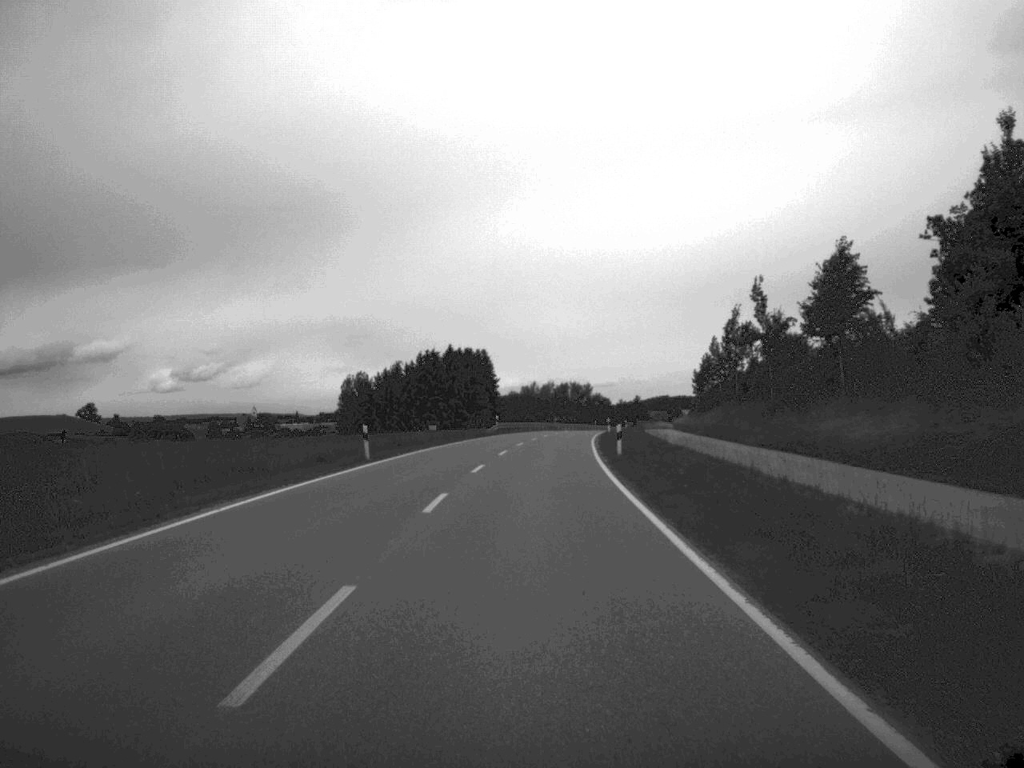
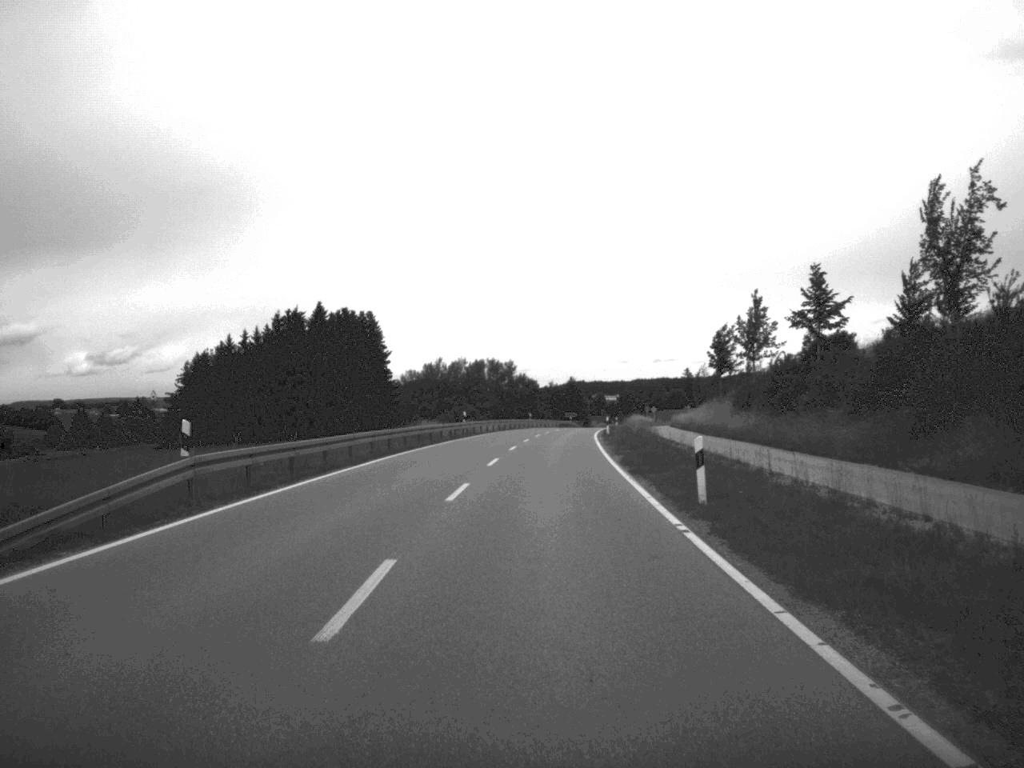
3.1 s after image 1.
(+1.7, +68.8) m; +4°
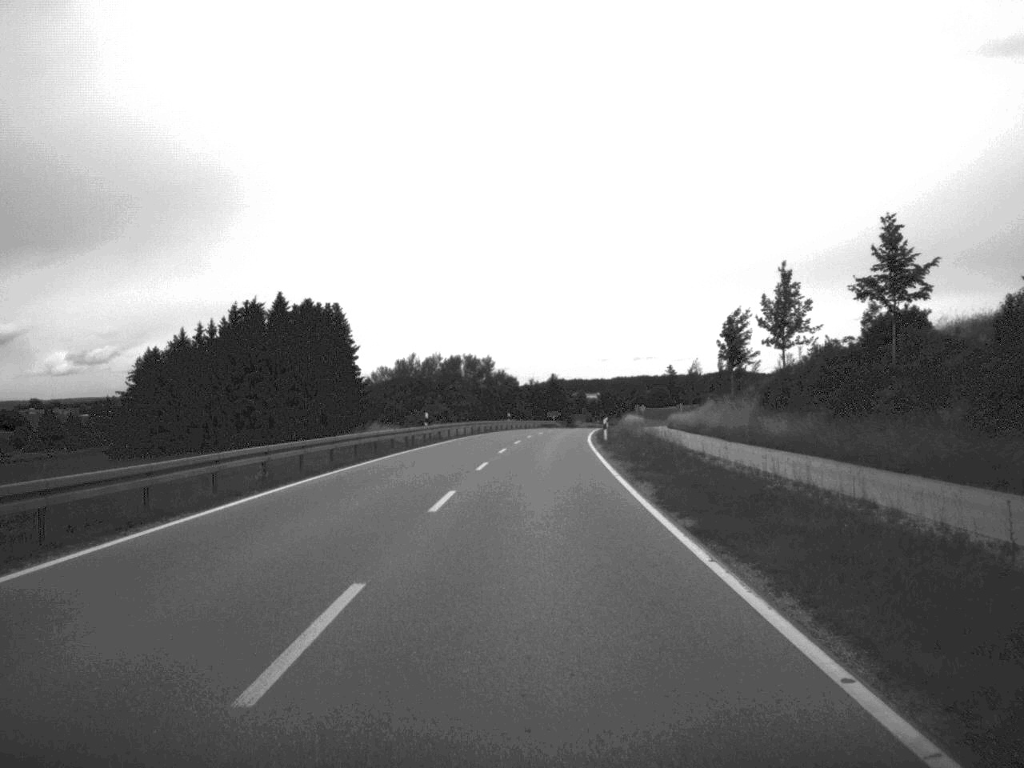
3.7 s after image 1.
(+0.1, +13.5) m; +1°
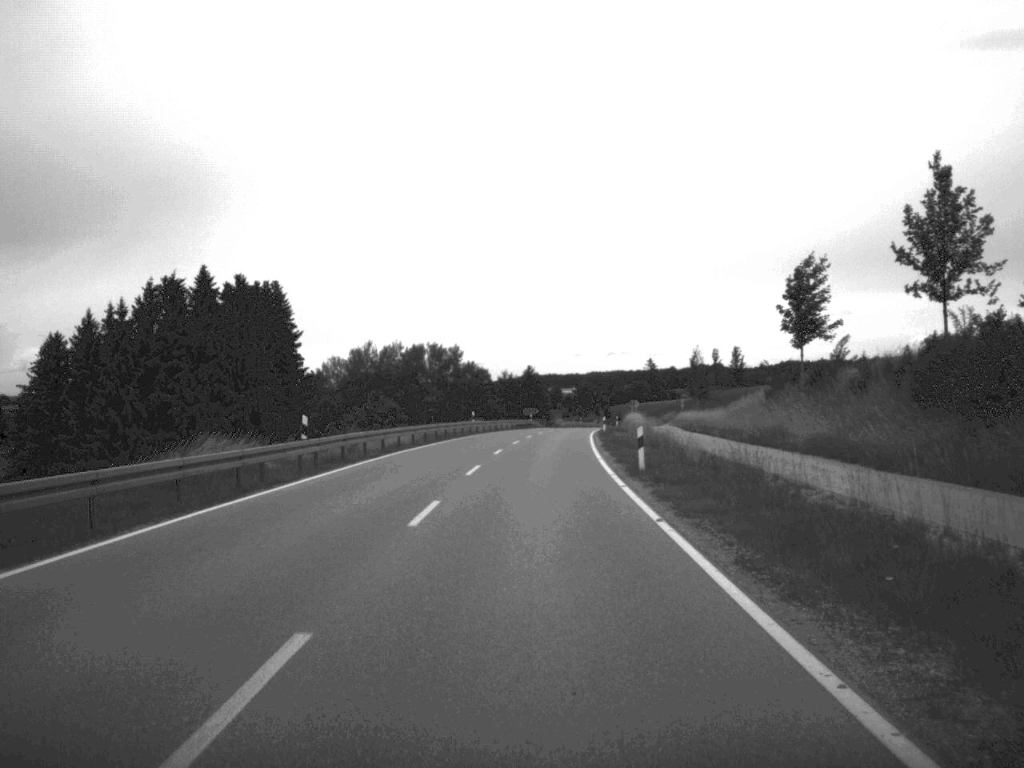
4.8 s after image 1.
(+0.2, +25.6) m; +1°
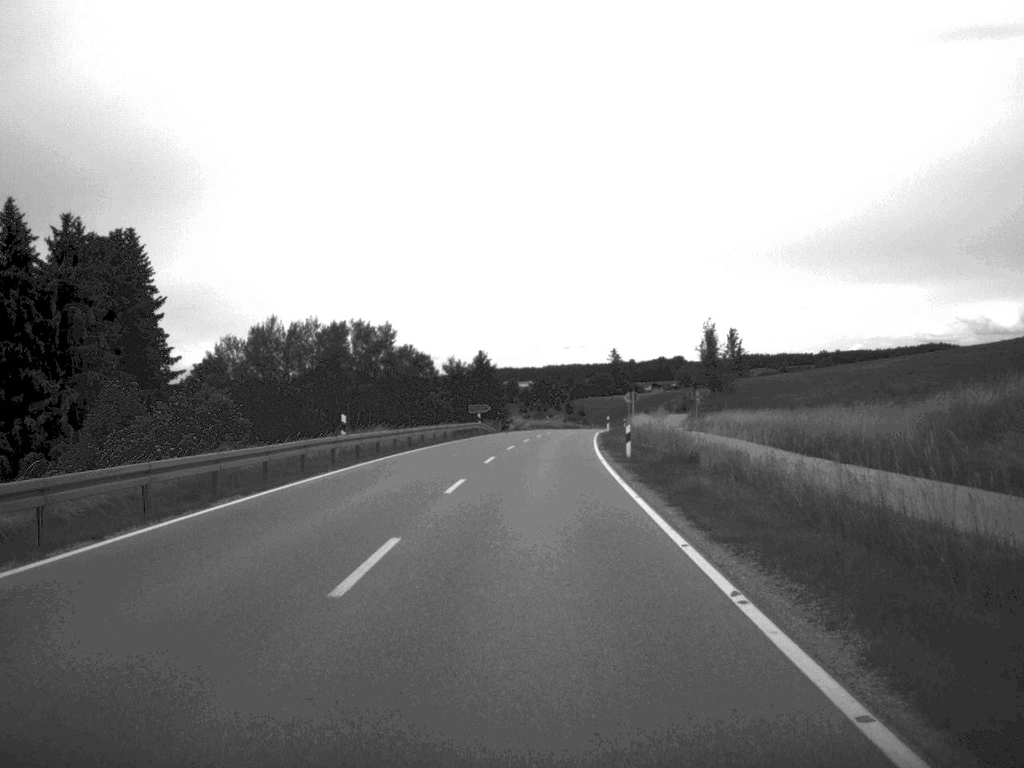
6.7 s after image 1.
(+0.6, +40.9) m; +2°
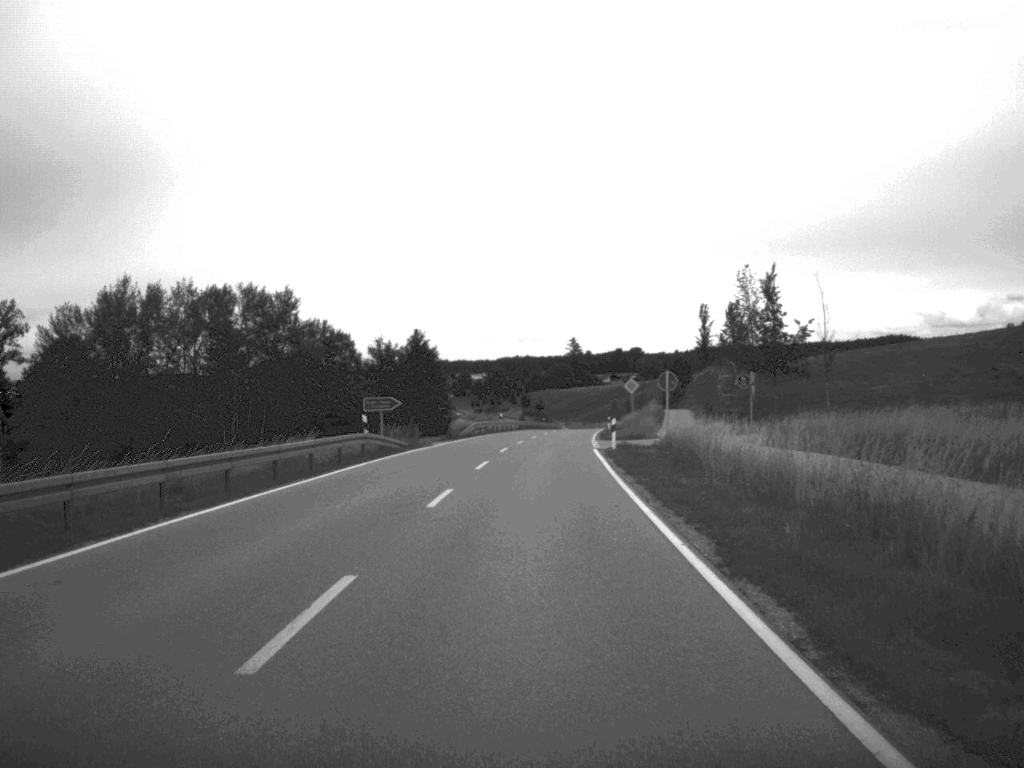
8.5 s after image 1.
(+0.6, +38.2) m; +2°
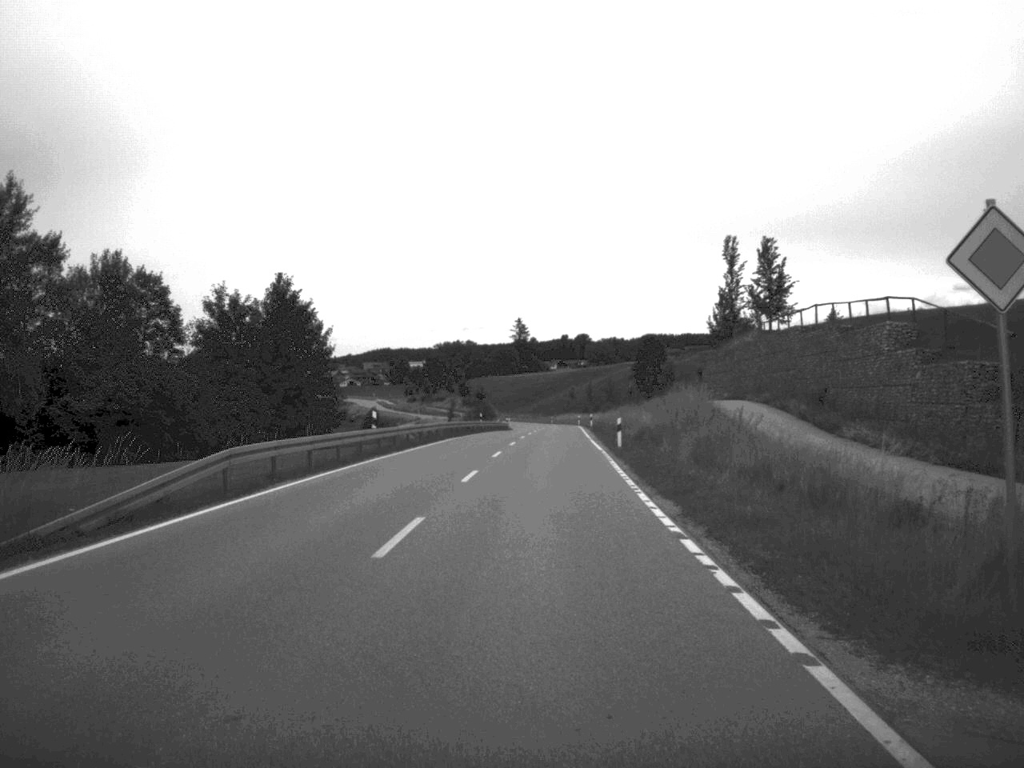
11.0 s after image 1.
(+1.1, +53.0) m; +2°
